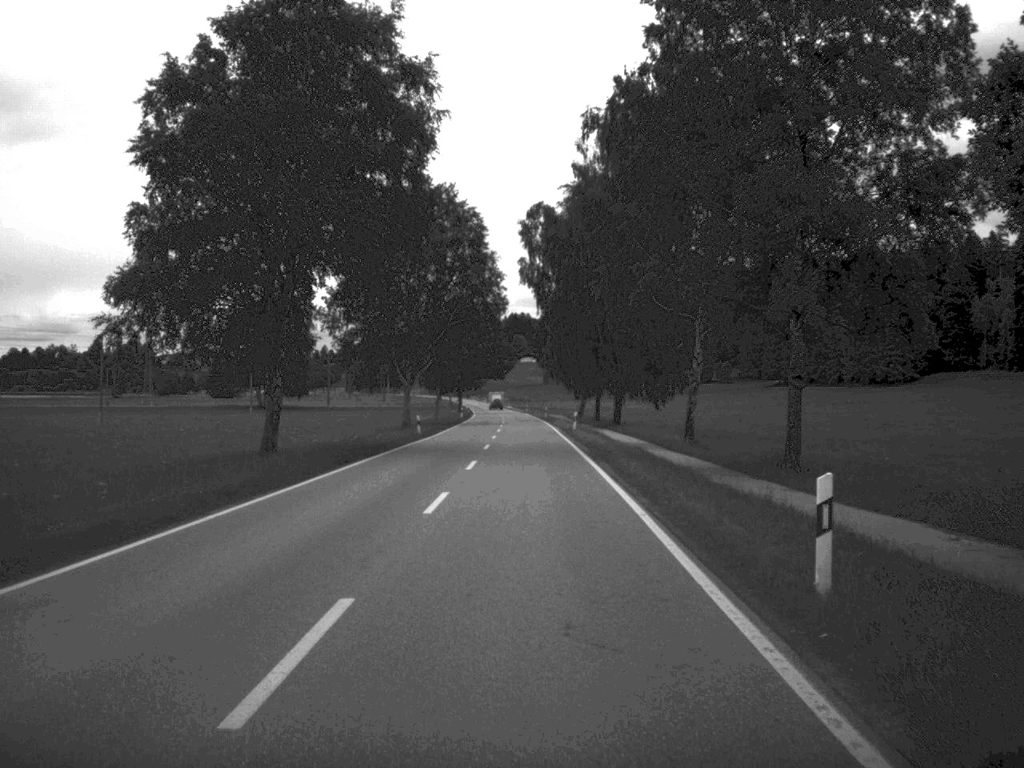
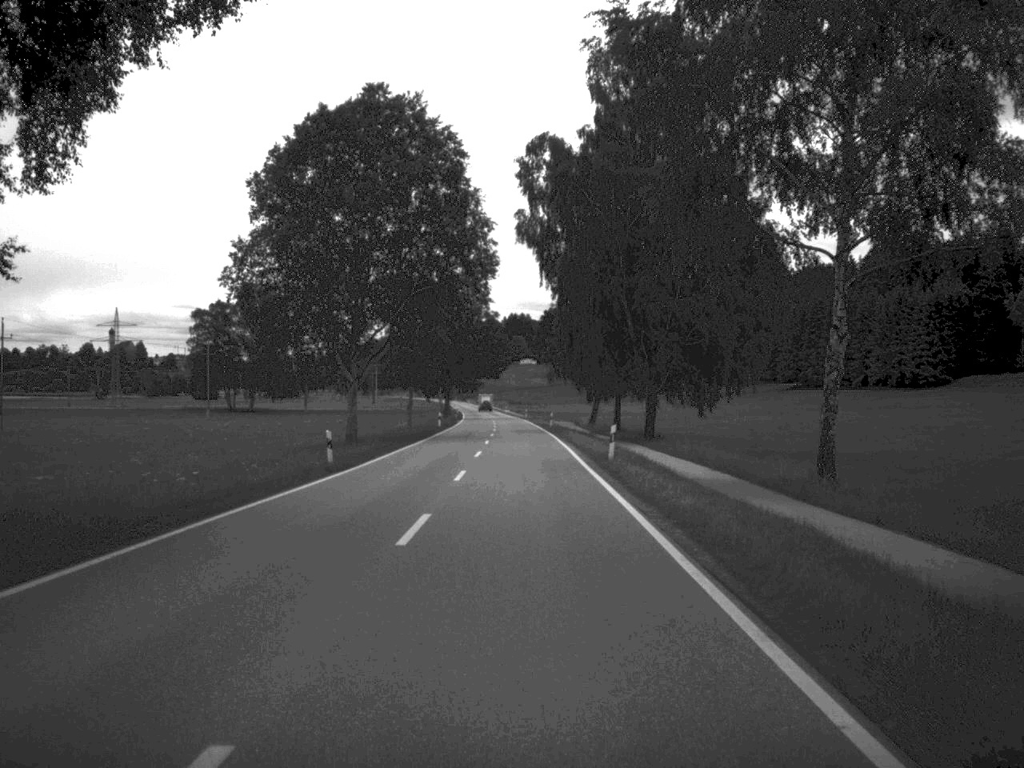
(+0.1, +26.6) m; 0°
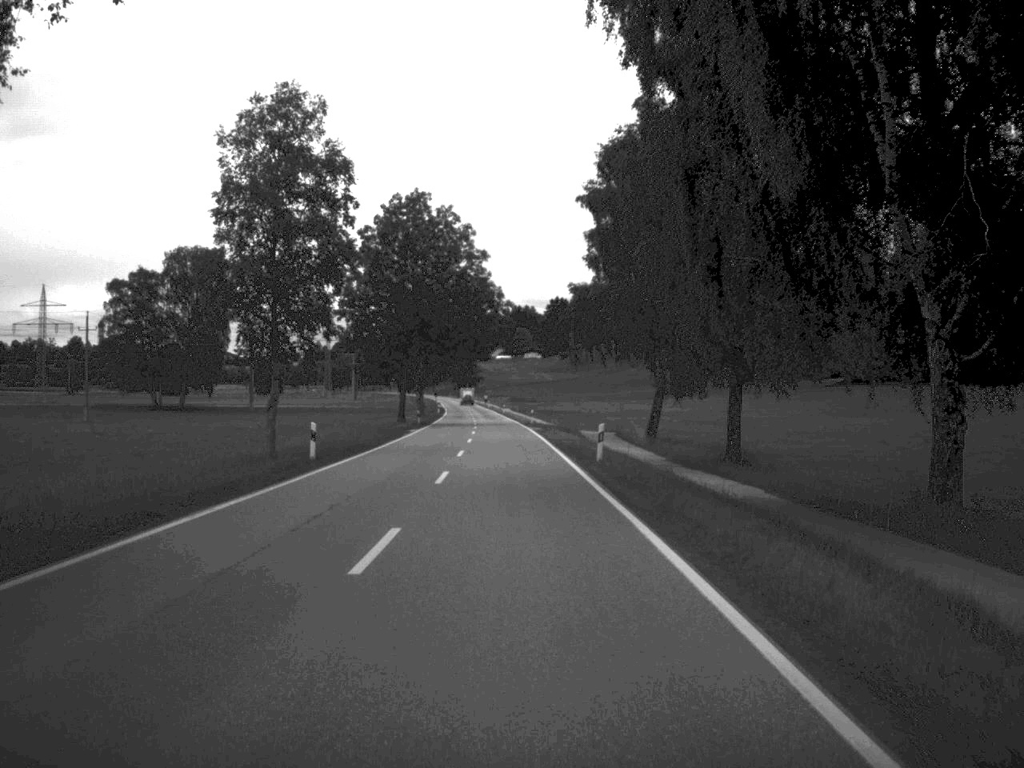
(-0.1, +50.0) m; 0°
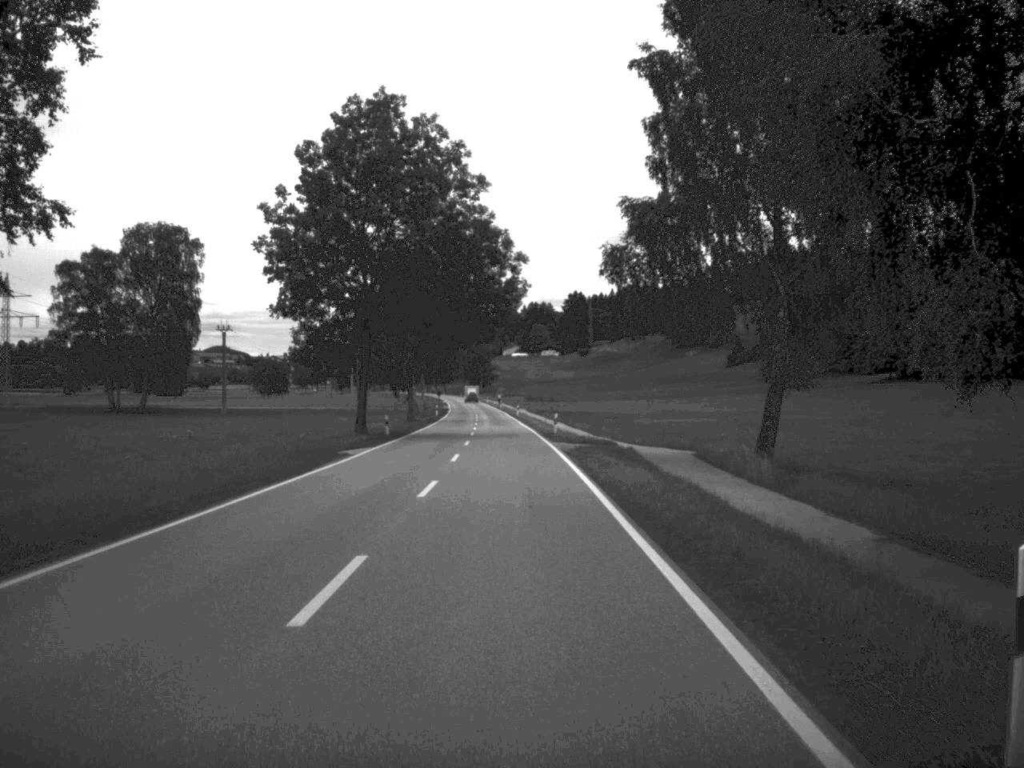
(-0.1, +26.5) m; -1°
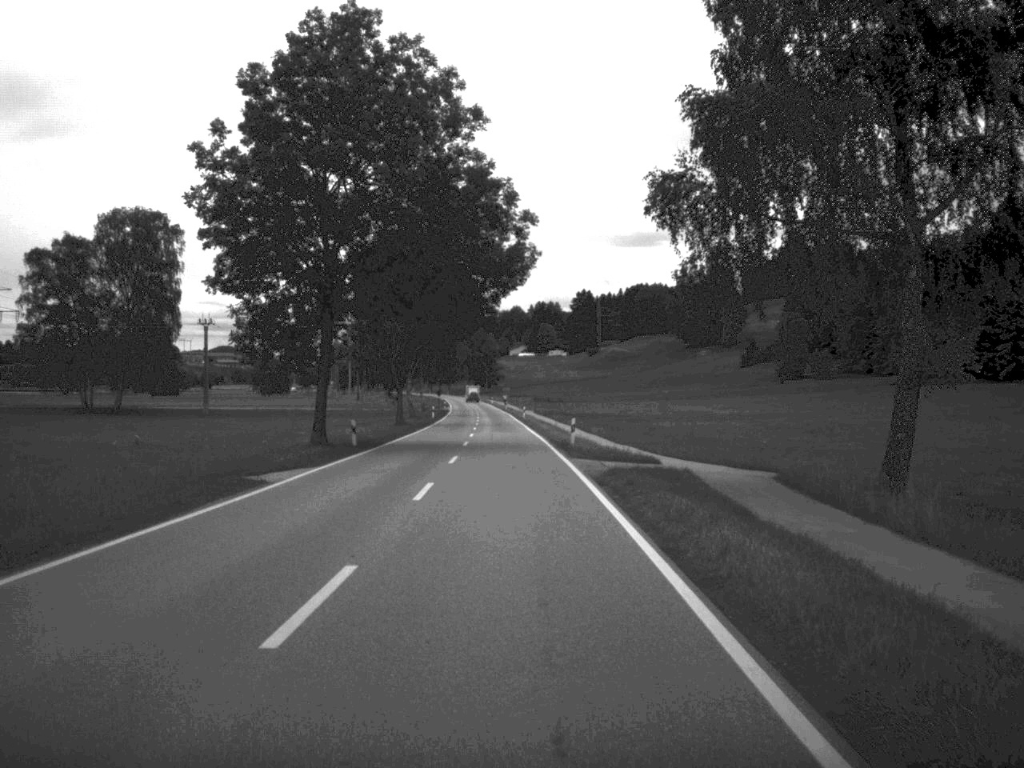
(0.0, +12.5) m; 0°
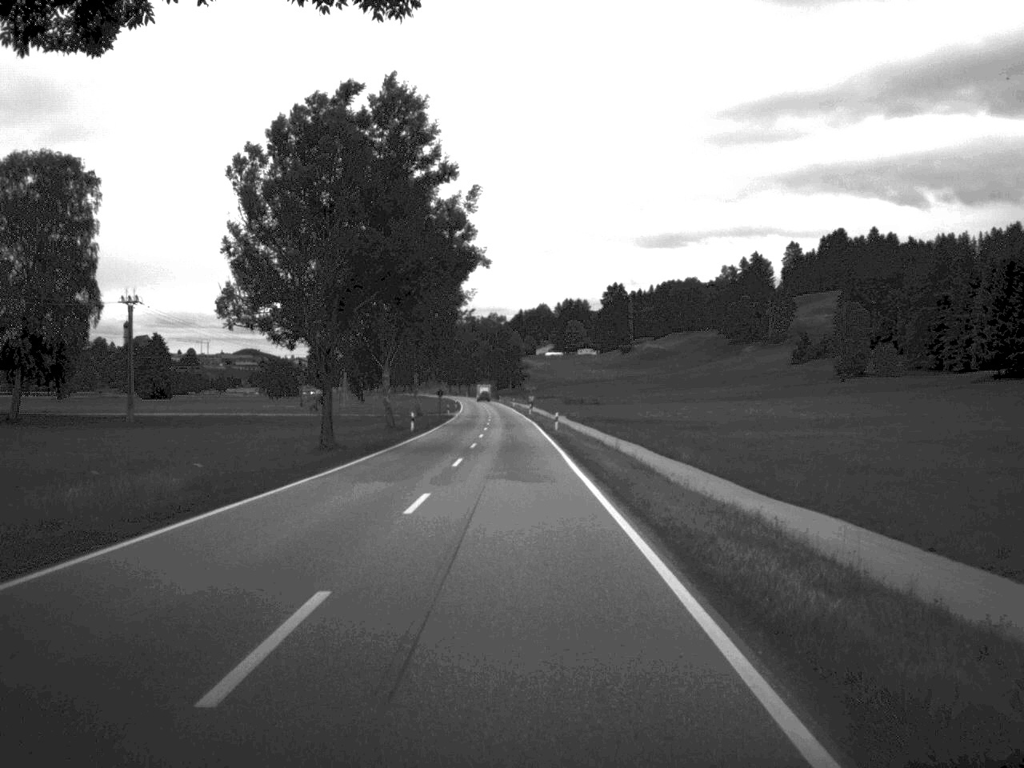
(-0.3, +37.2) m; -1°
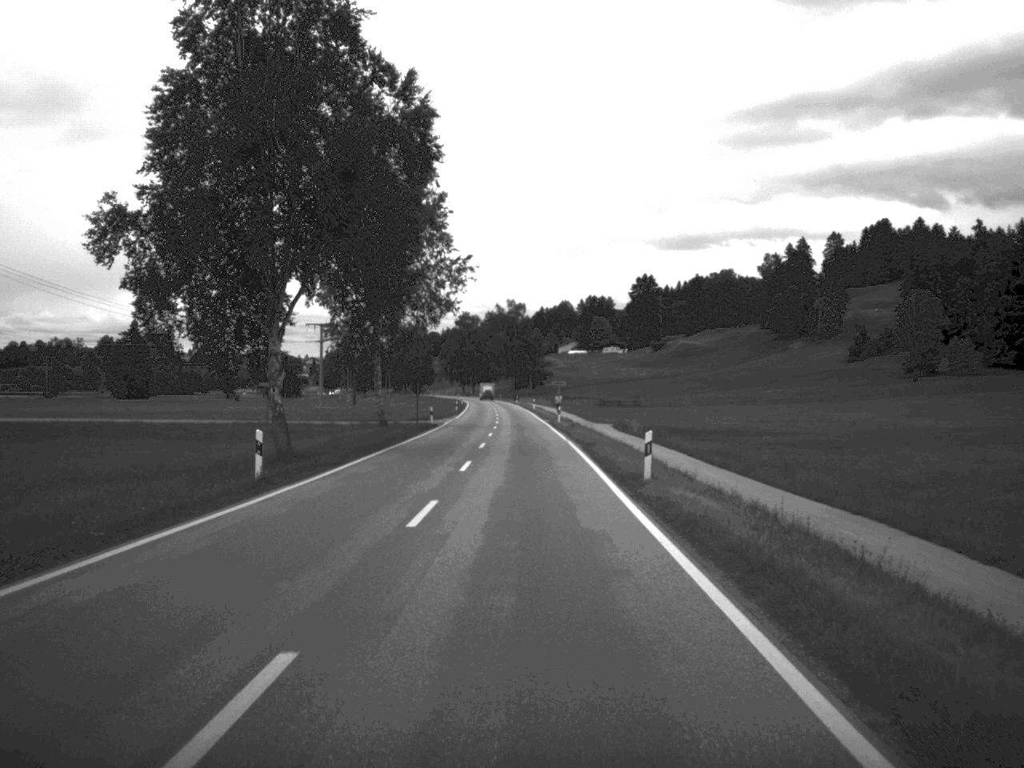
(-0.3, +40.1) m; -1°
